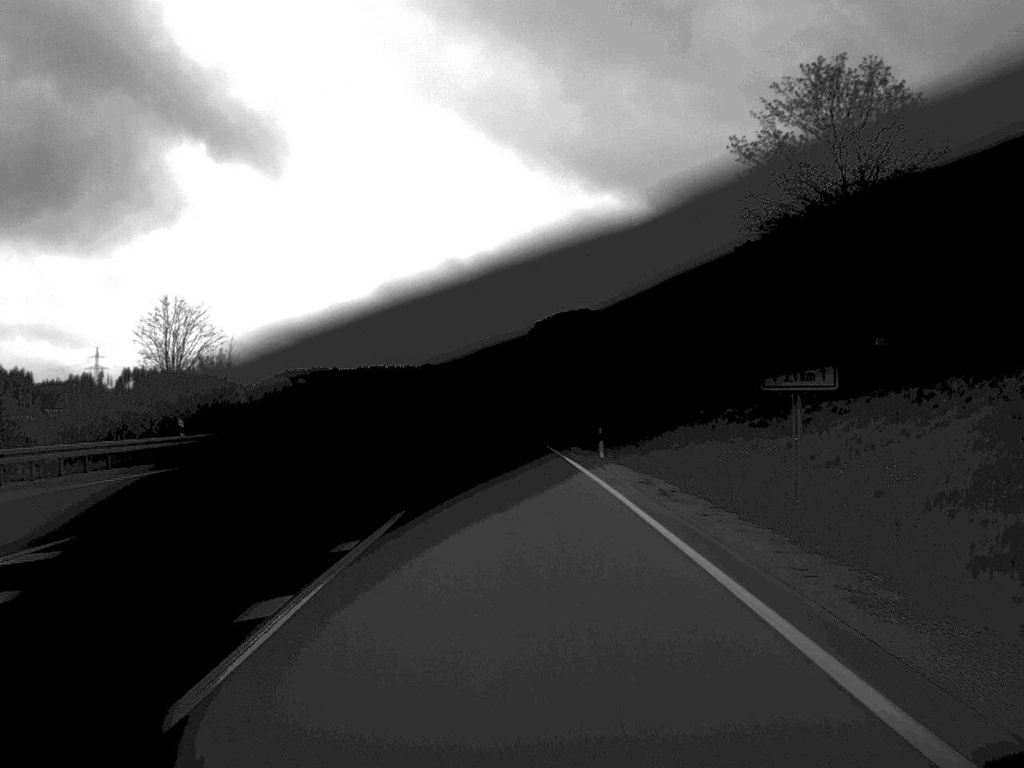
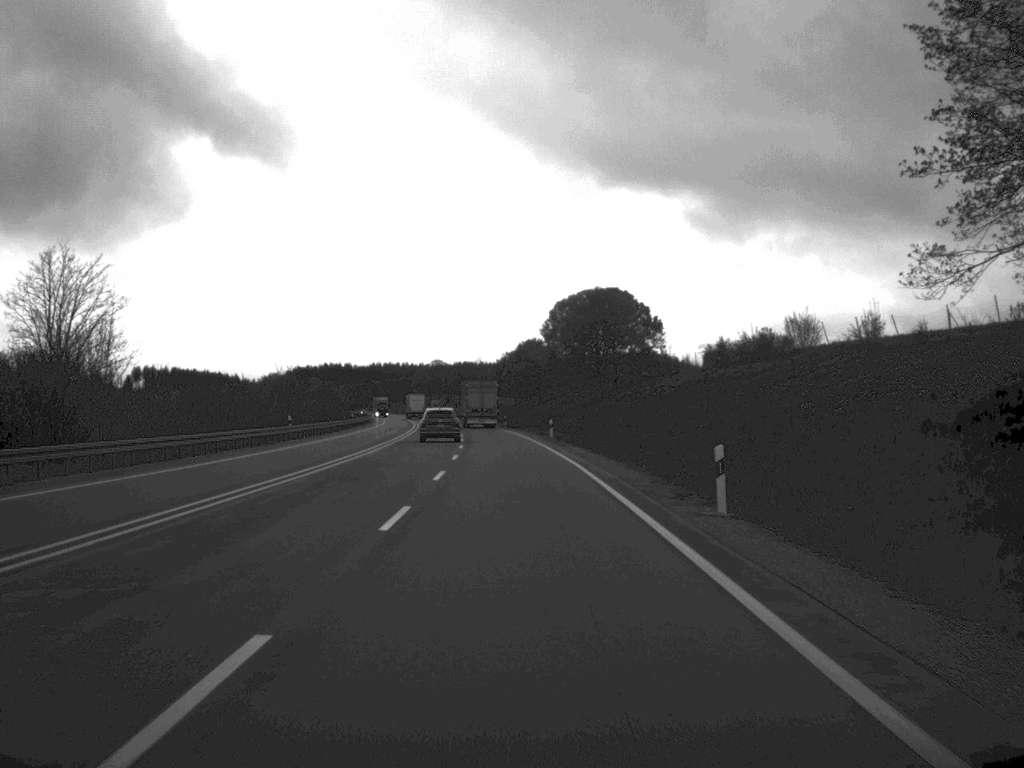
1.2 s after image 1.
(-0.2, +23.1) m; -1°
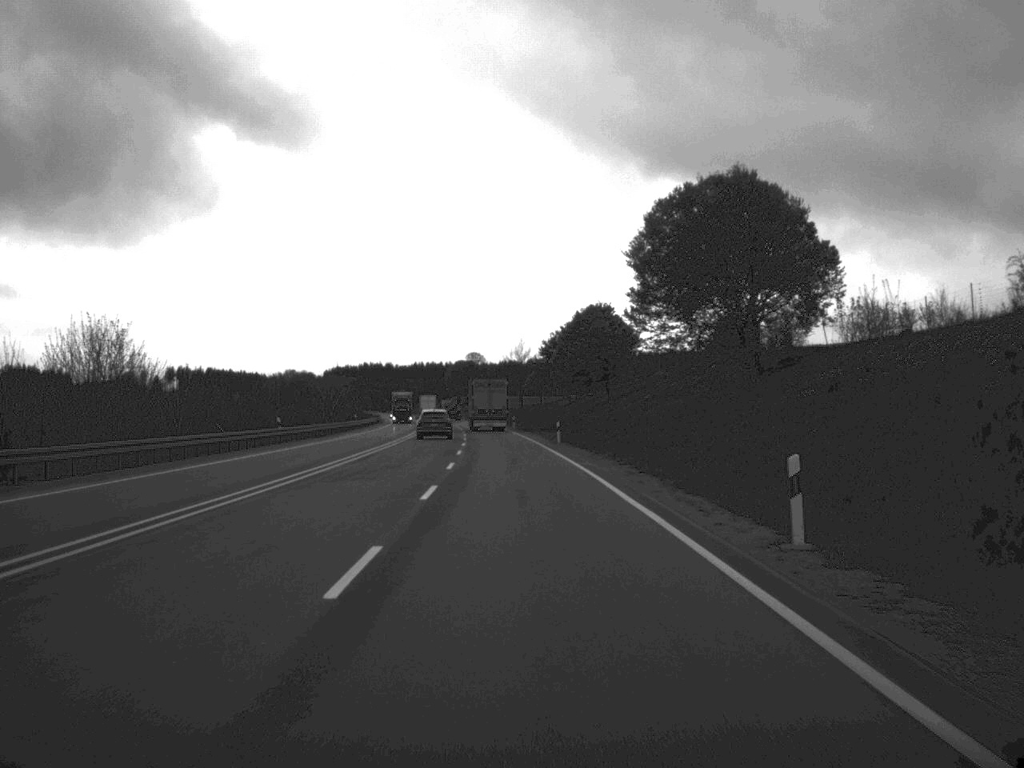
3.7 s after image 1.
(-1.2, +53.7) m; -2°
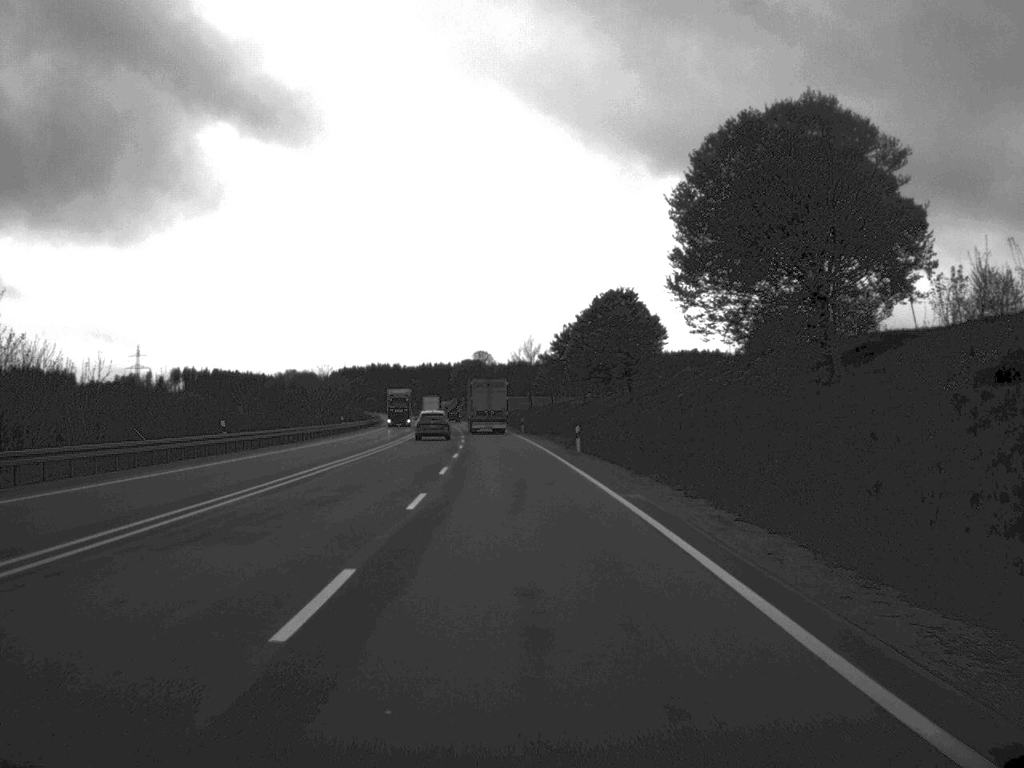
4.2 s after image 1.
(0.0, +13.8) m; 0°
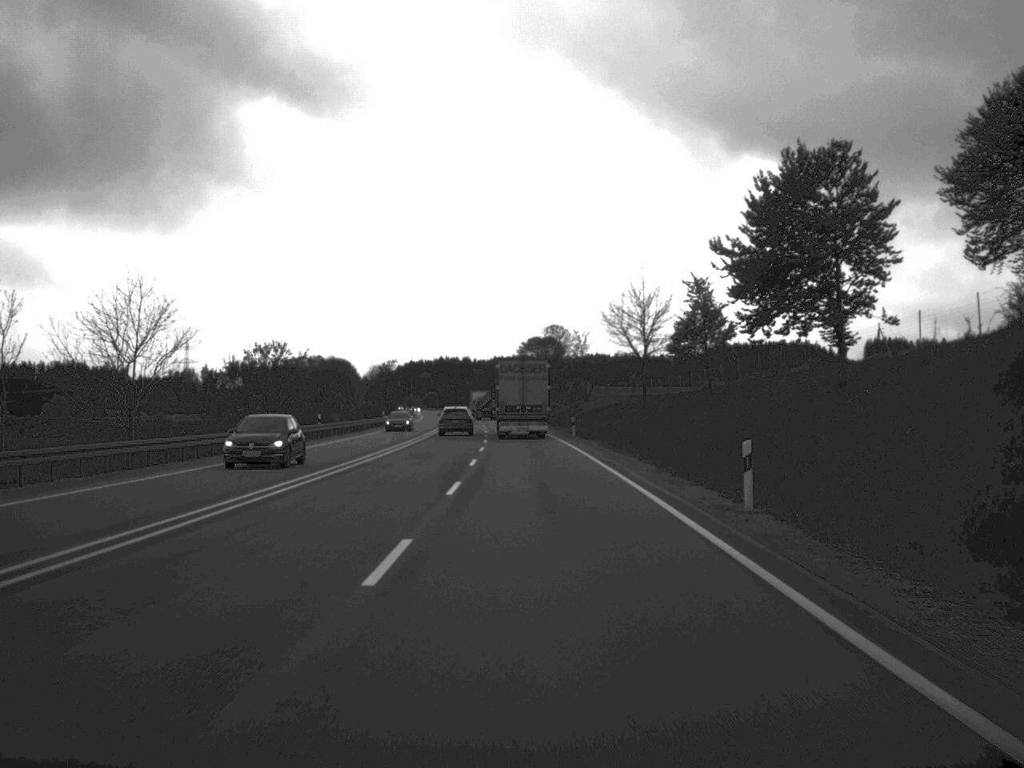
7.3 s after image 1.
(-2.5, +80.6) m; -4°
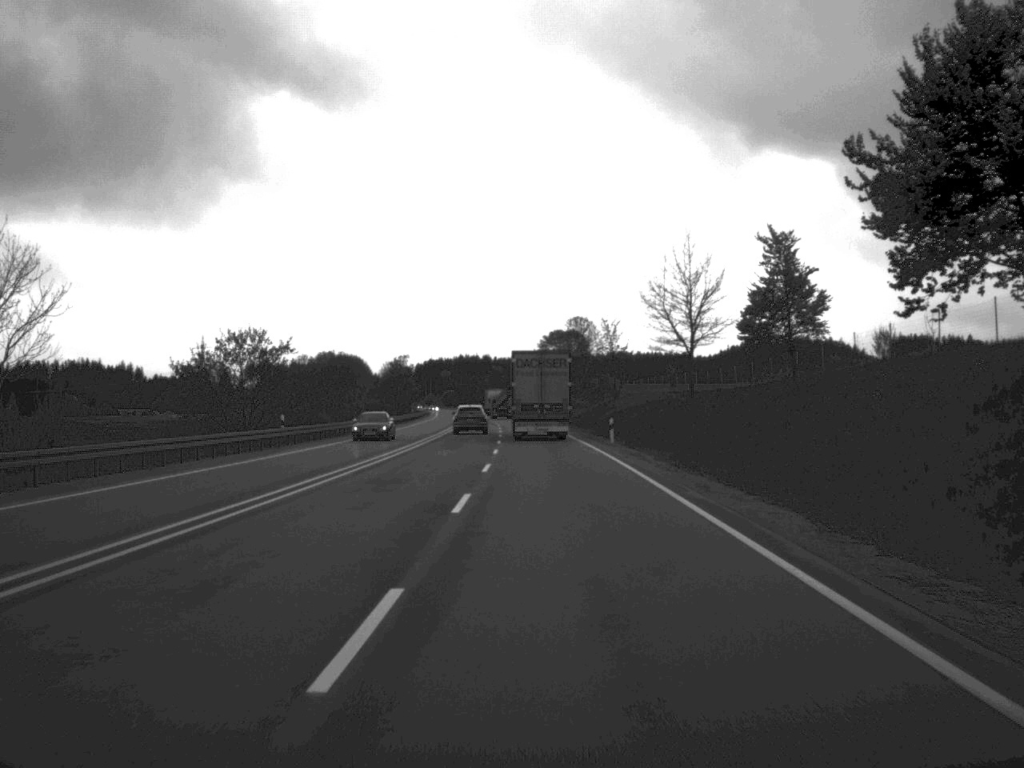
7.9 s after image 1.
(-0.1, +16.1) m; -1°
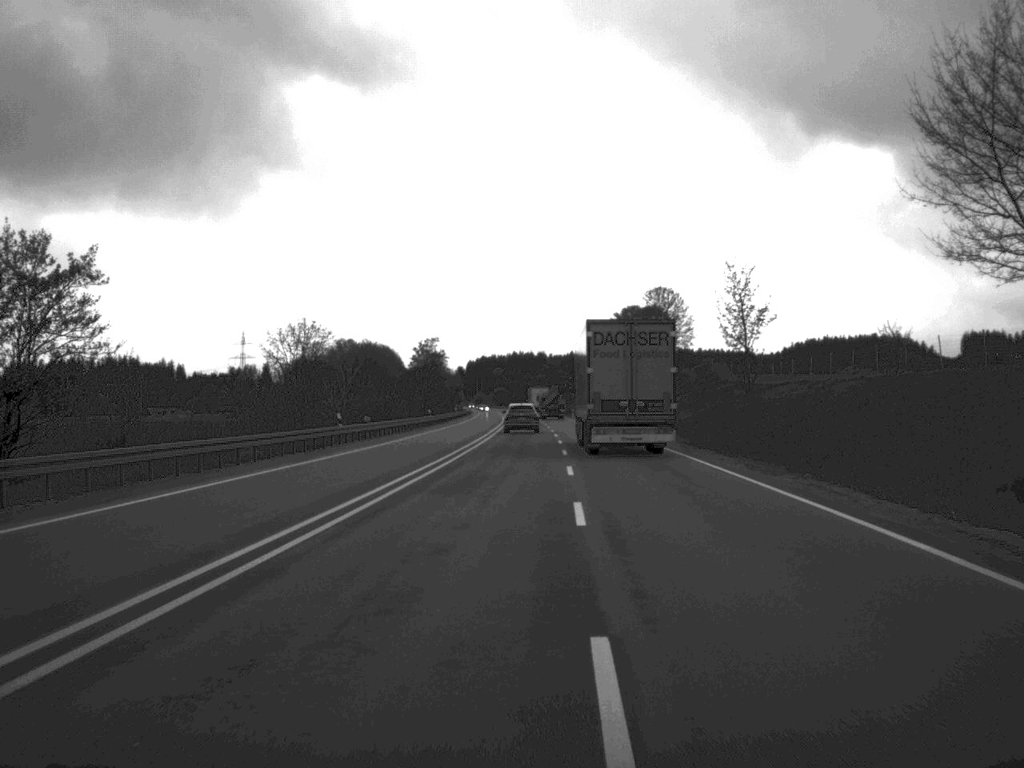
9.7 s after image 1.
(-1.3, +49.9) m; -3°
